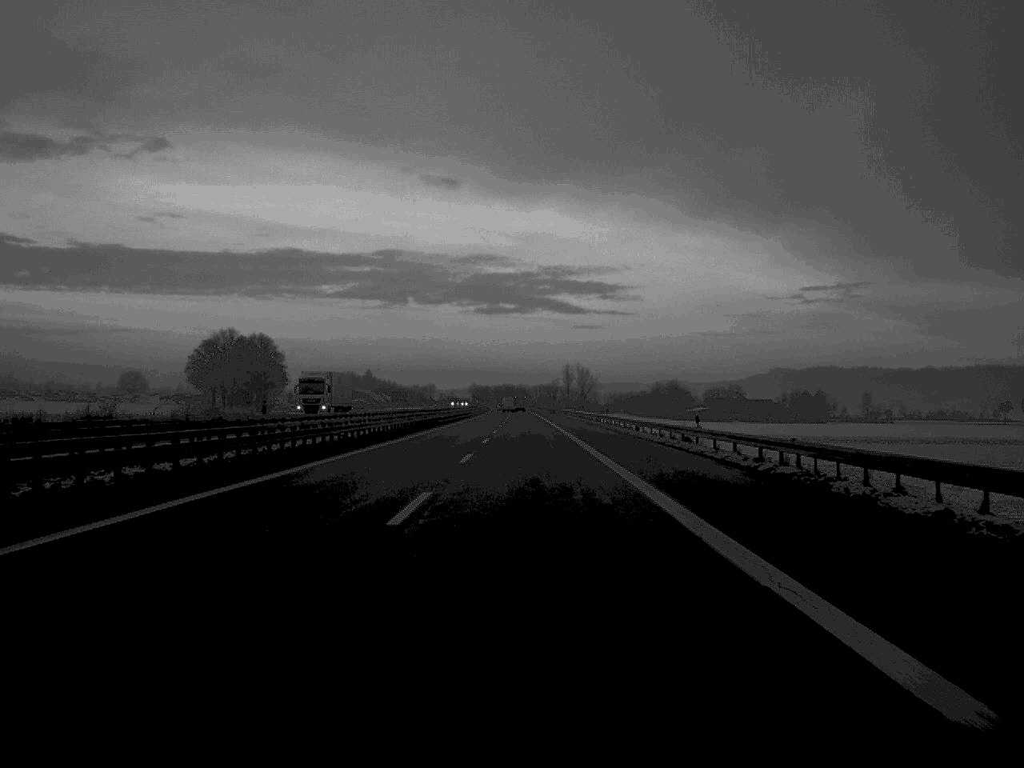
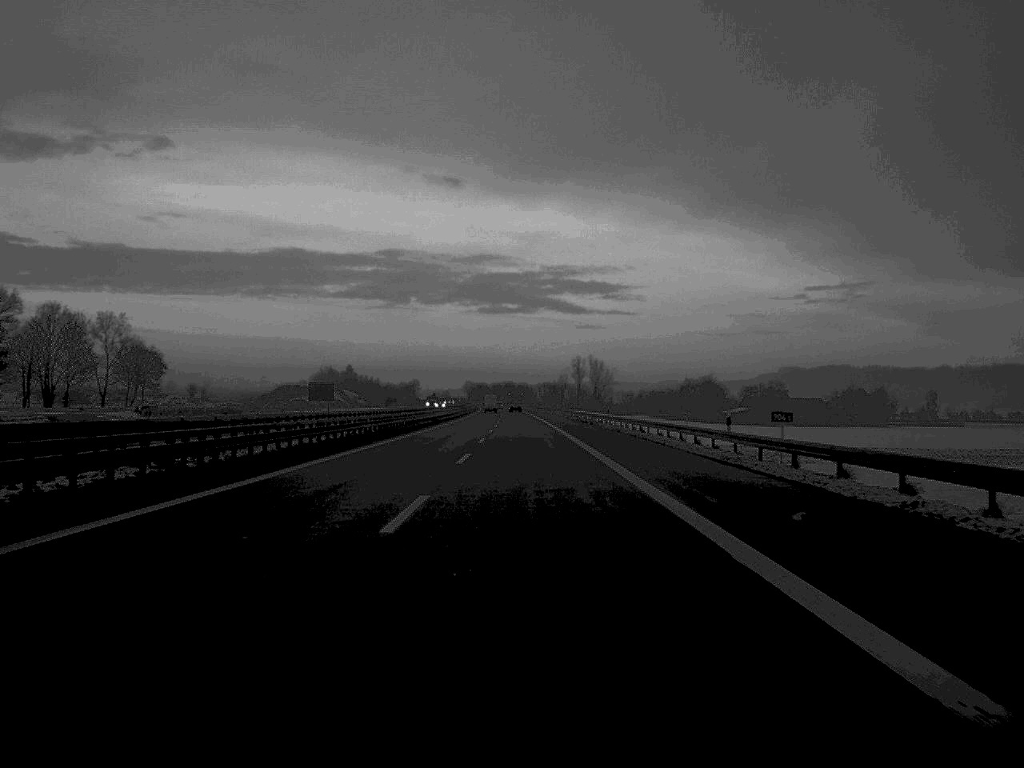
(-0.1, +108.0) m; 0°
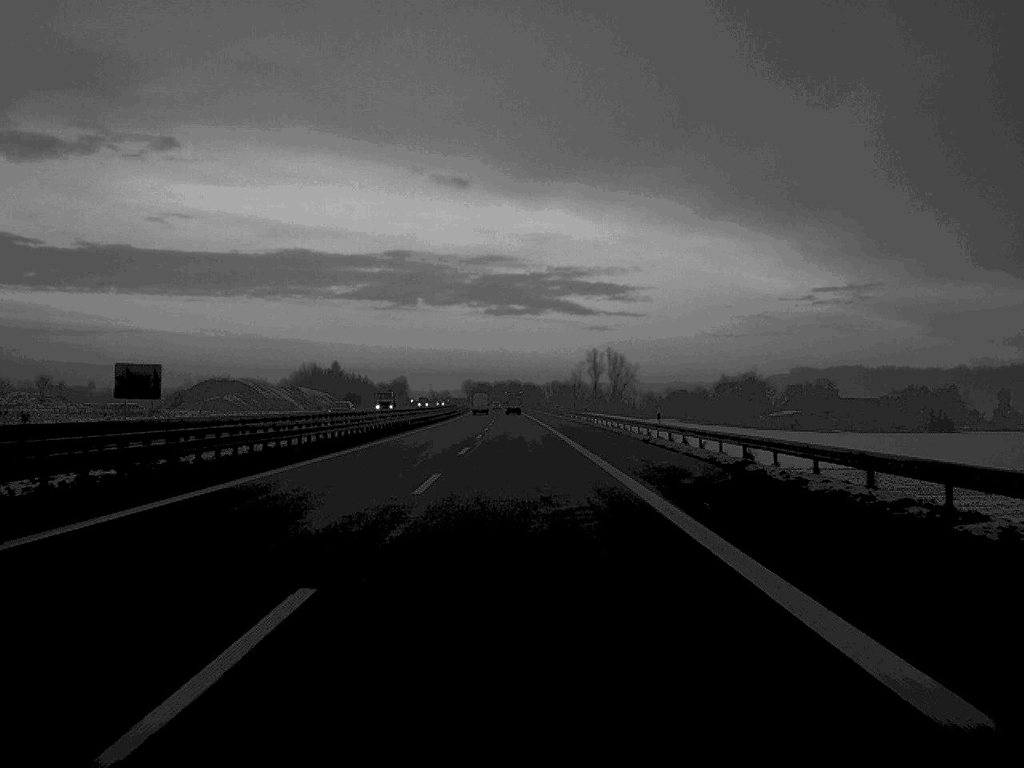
(-0.2, +82.5) m; 0°
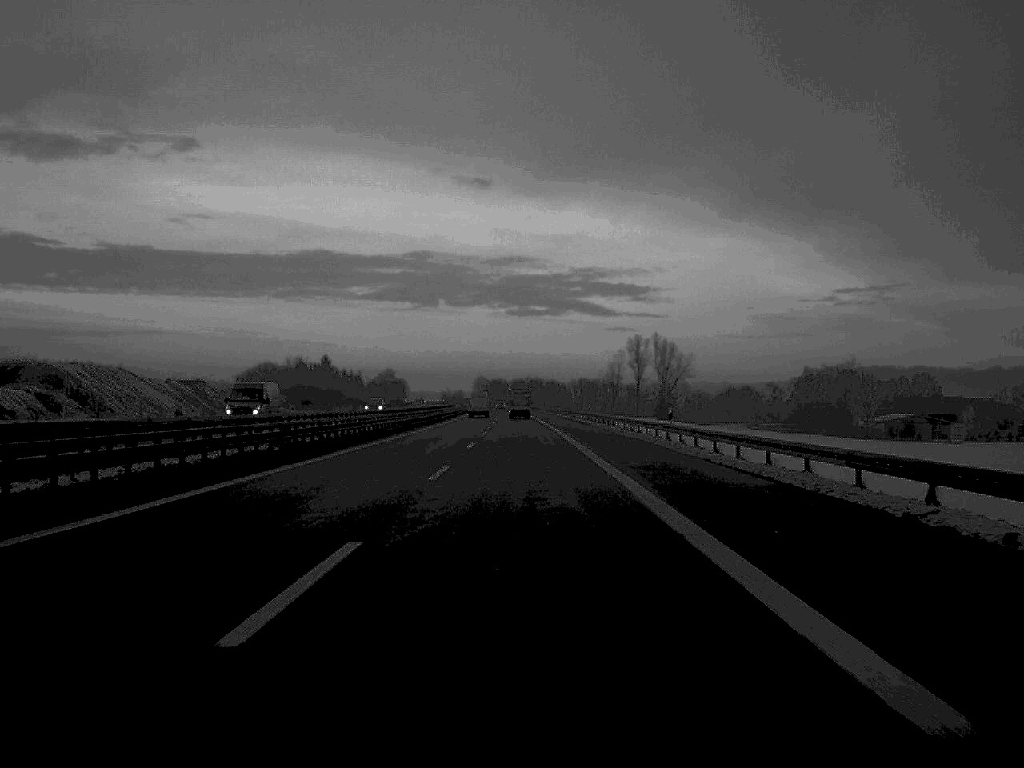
(-0.8, +103.2) m; -1°
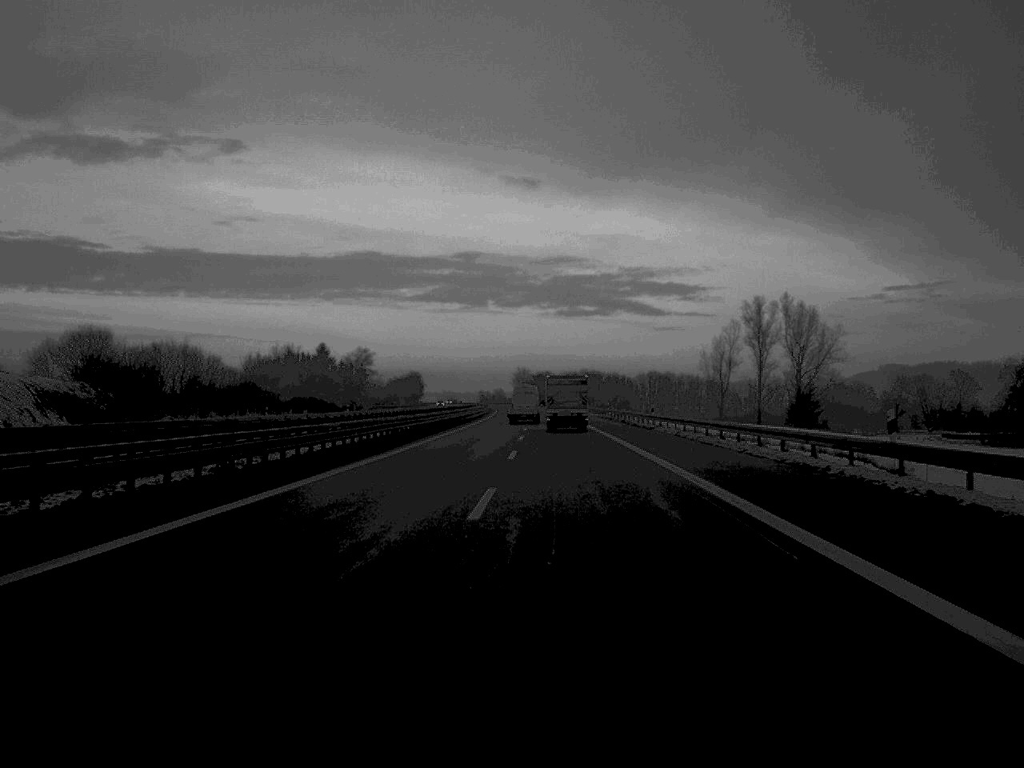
(-1.8, +133.4) m; -2°
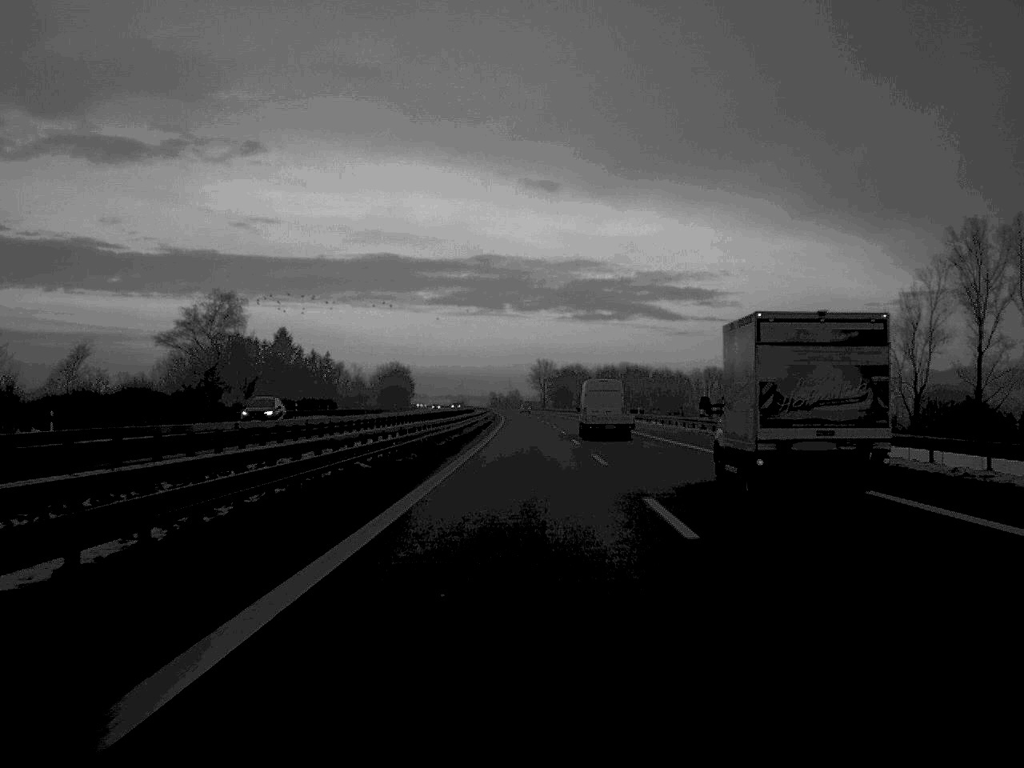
(-1.5, +109.2) m; -1°
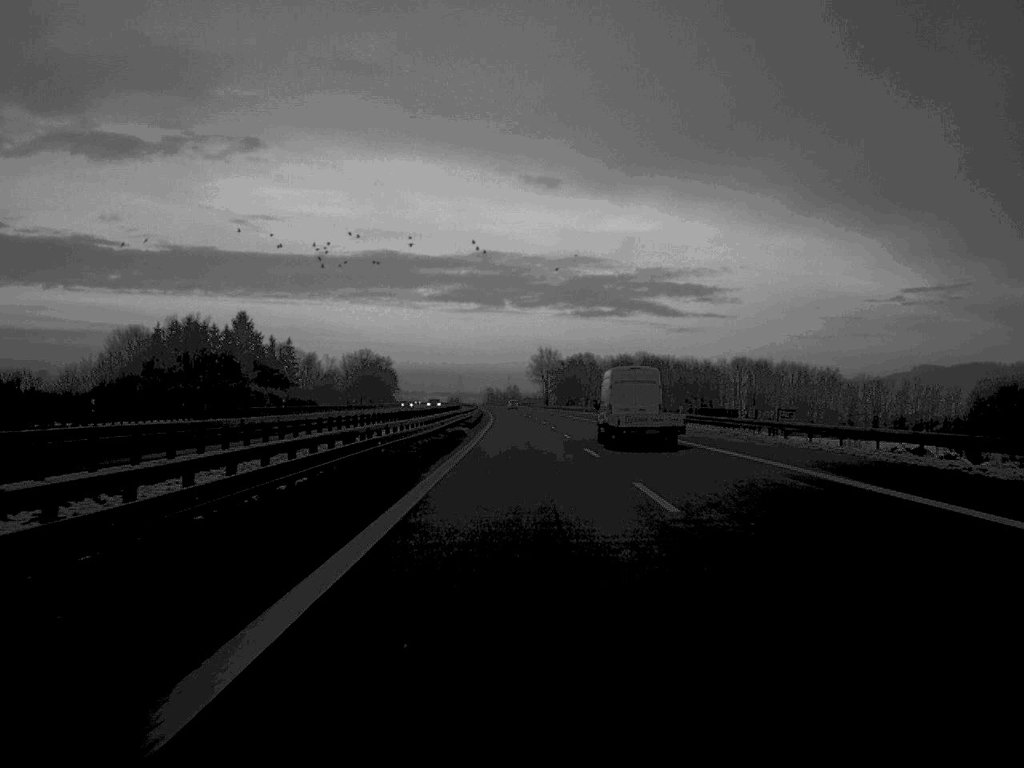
(+0.1, +50.9) m; 0°
